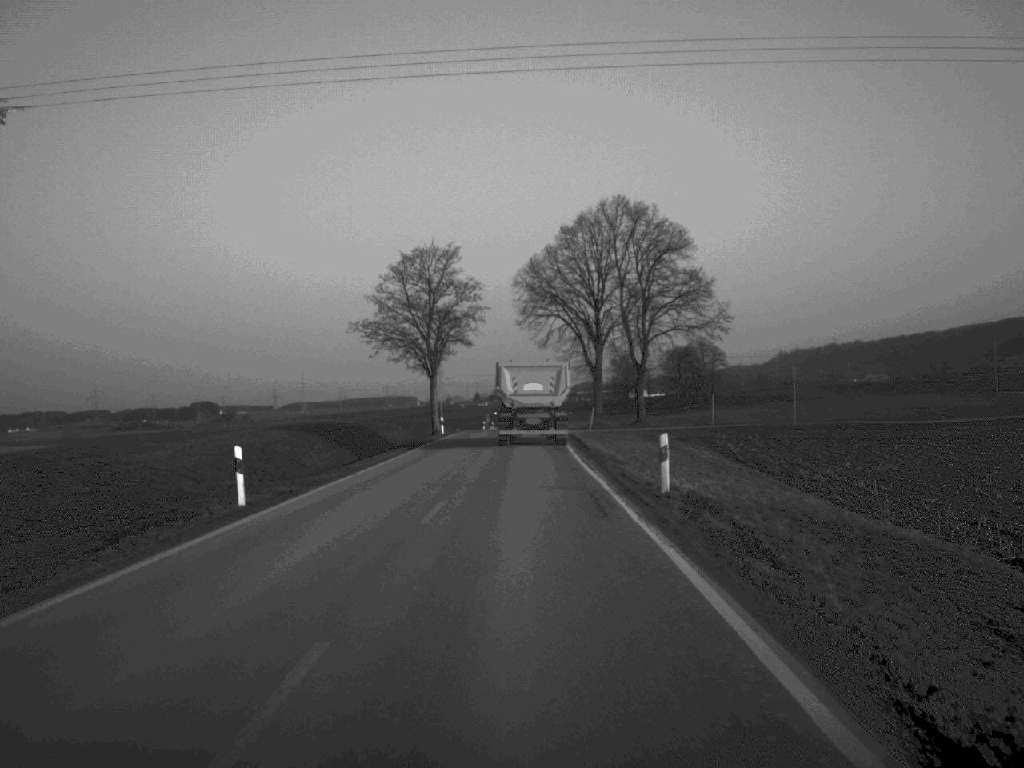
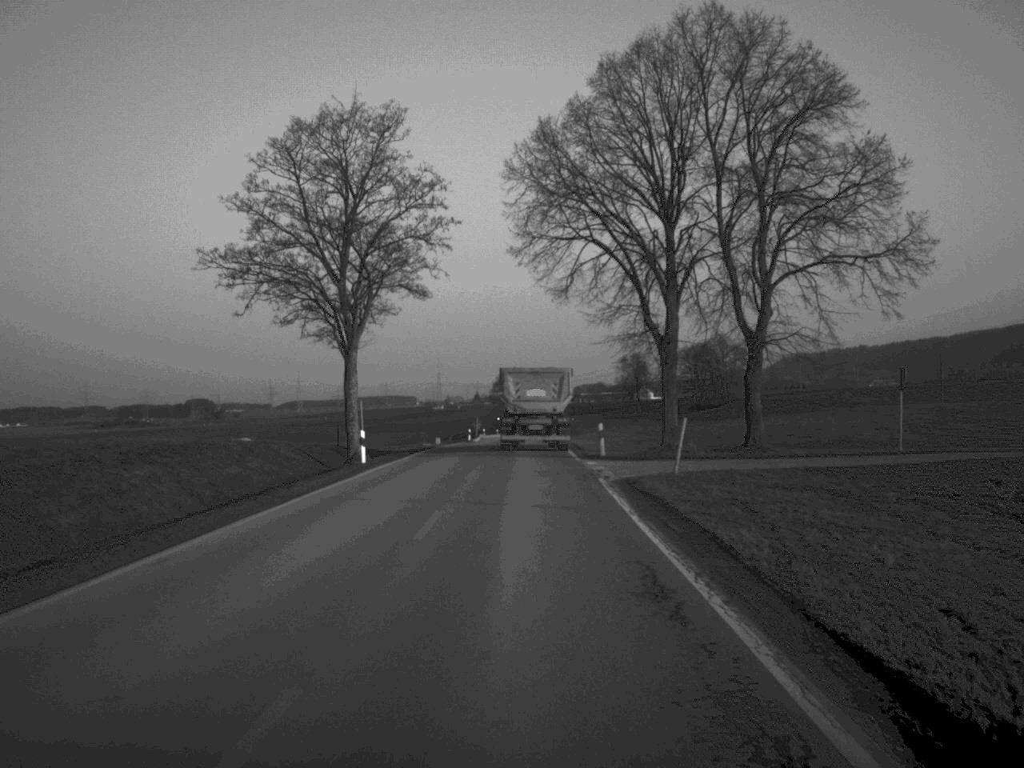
(0.0, +35.8) m; 0°
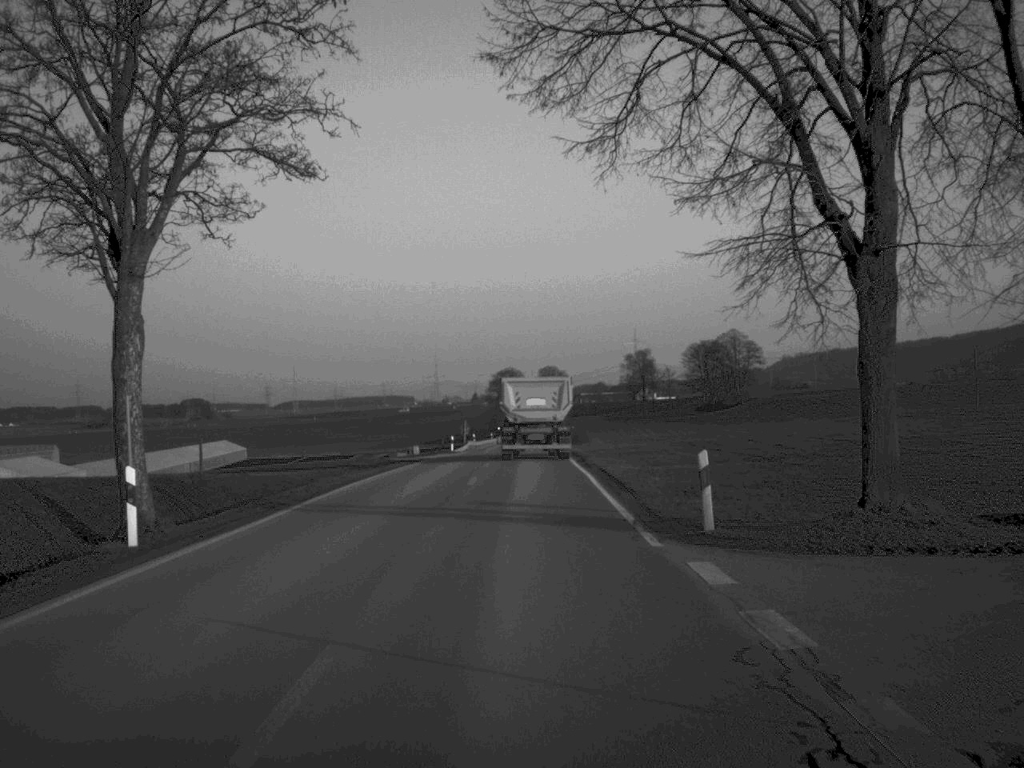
(0.0, +22.2) m; 0°
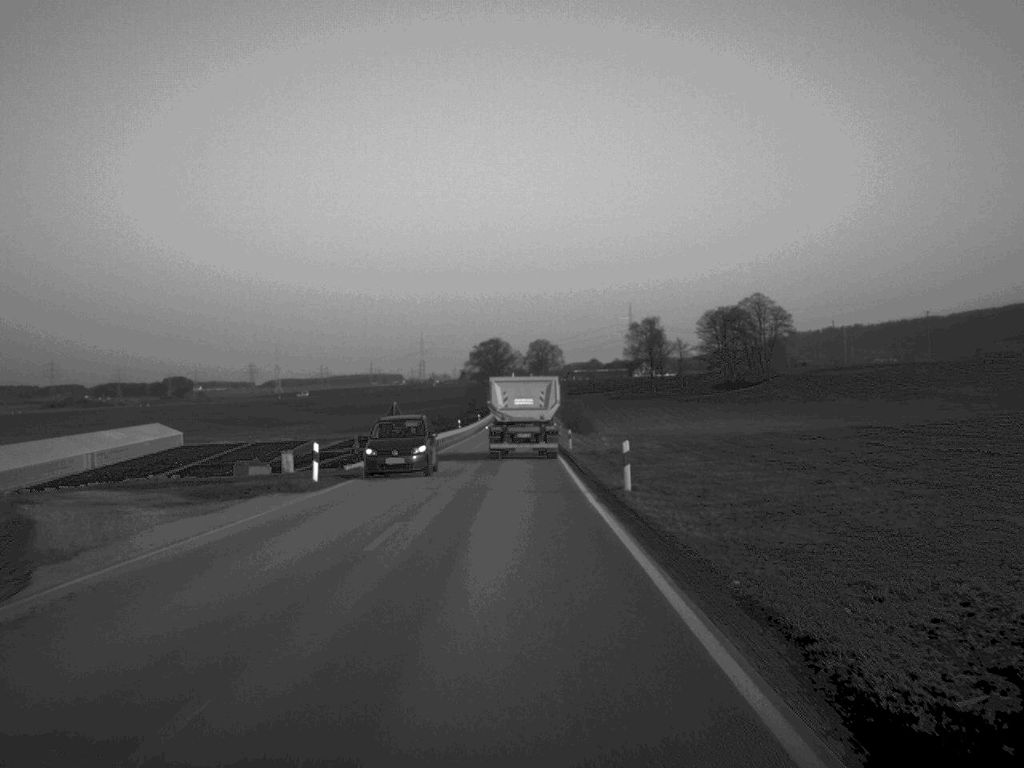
(+0.4, +47.8) m; 0°
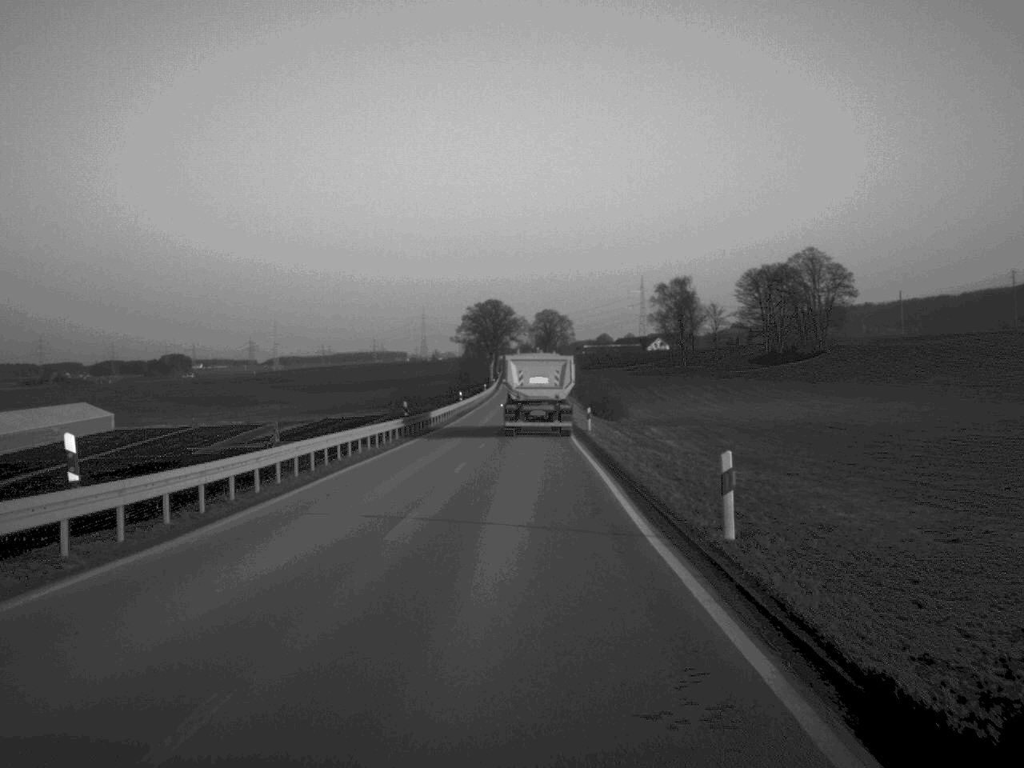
(-0.1, +46.4) m; 0°
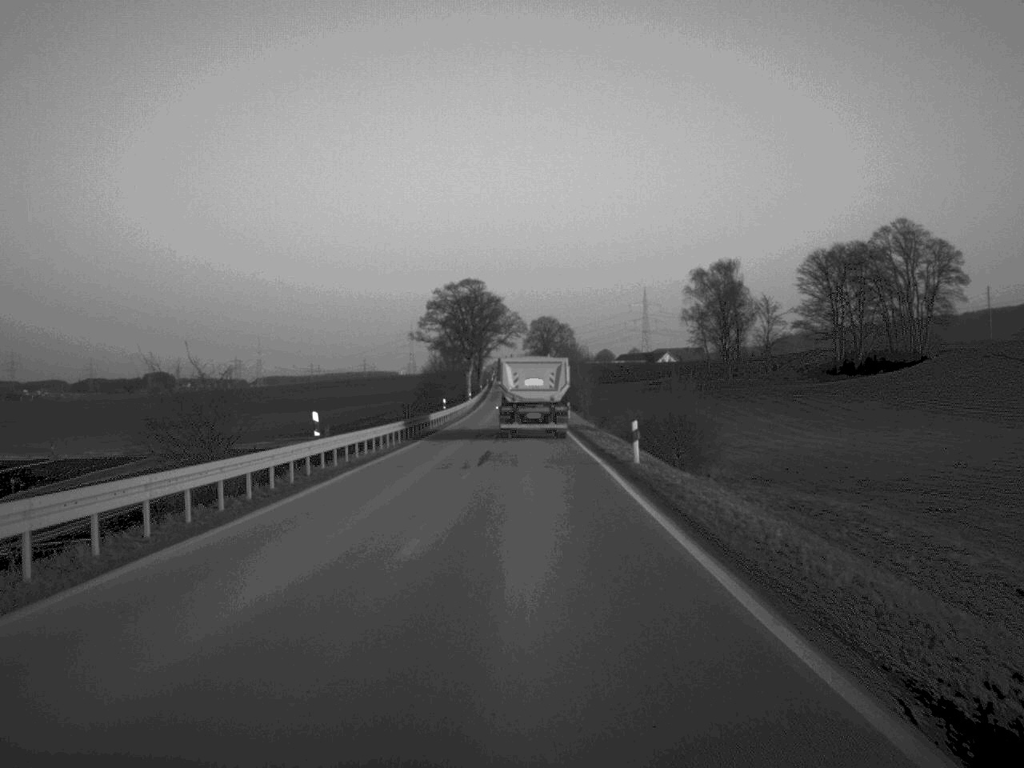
(+0.2, +59.8) m; 0°
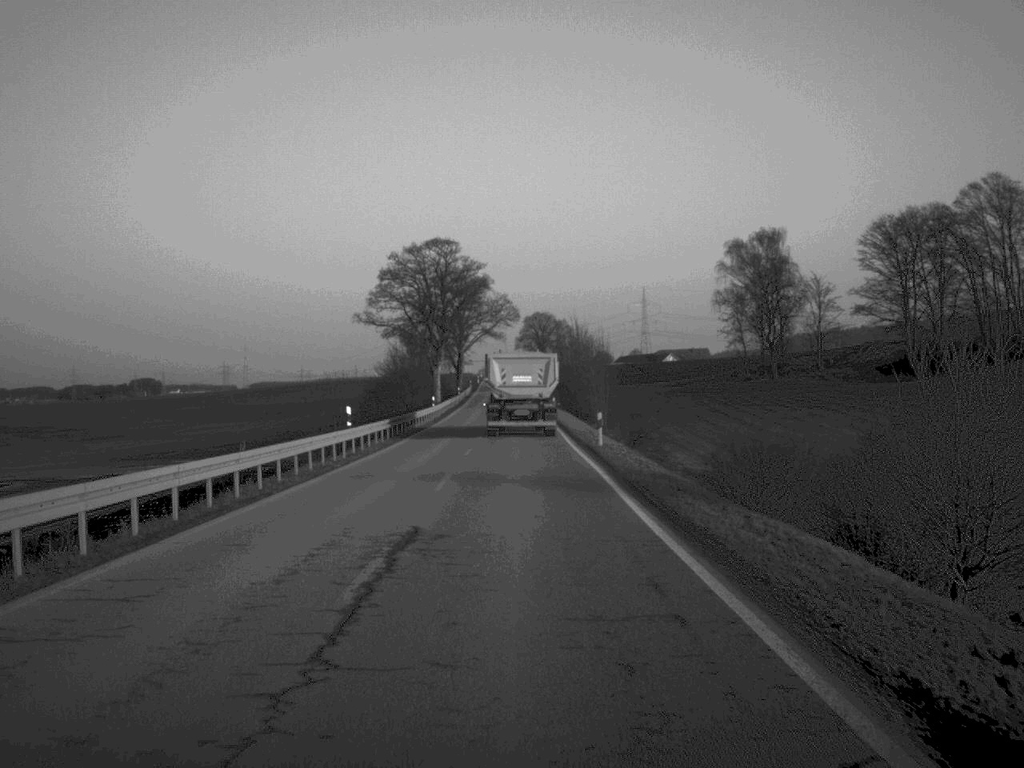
(+0.2, +37.8) m; 0°
